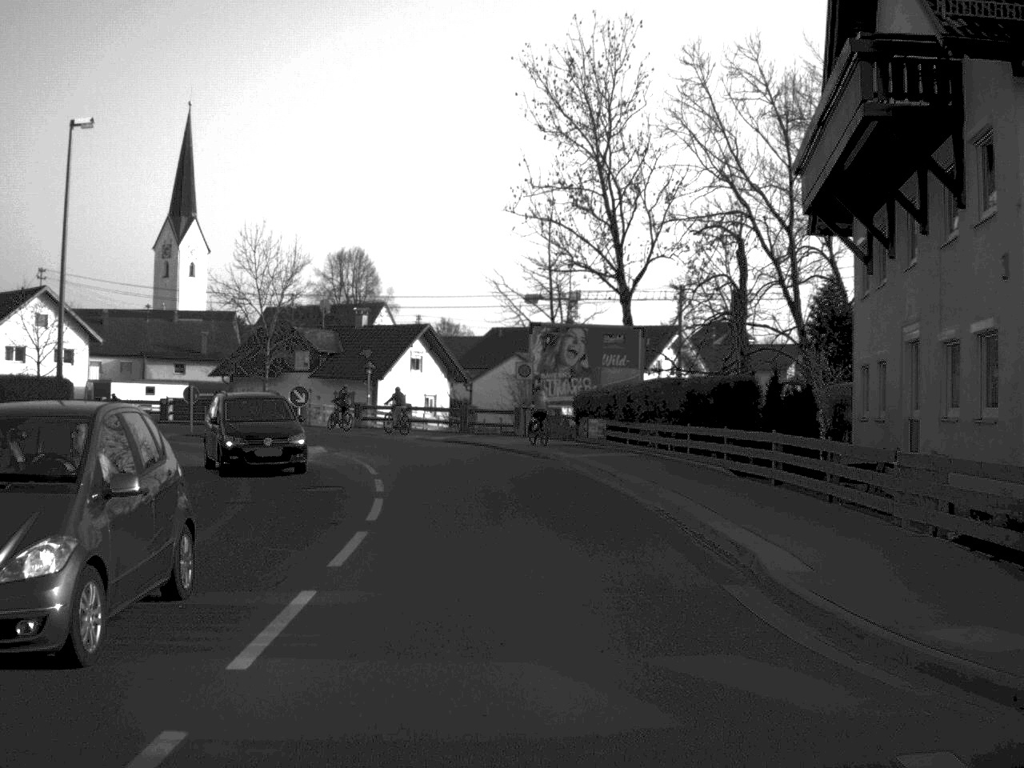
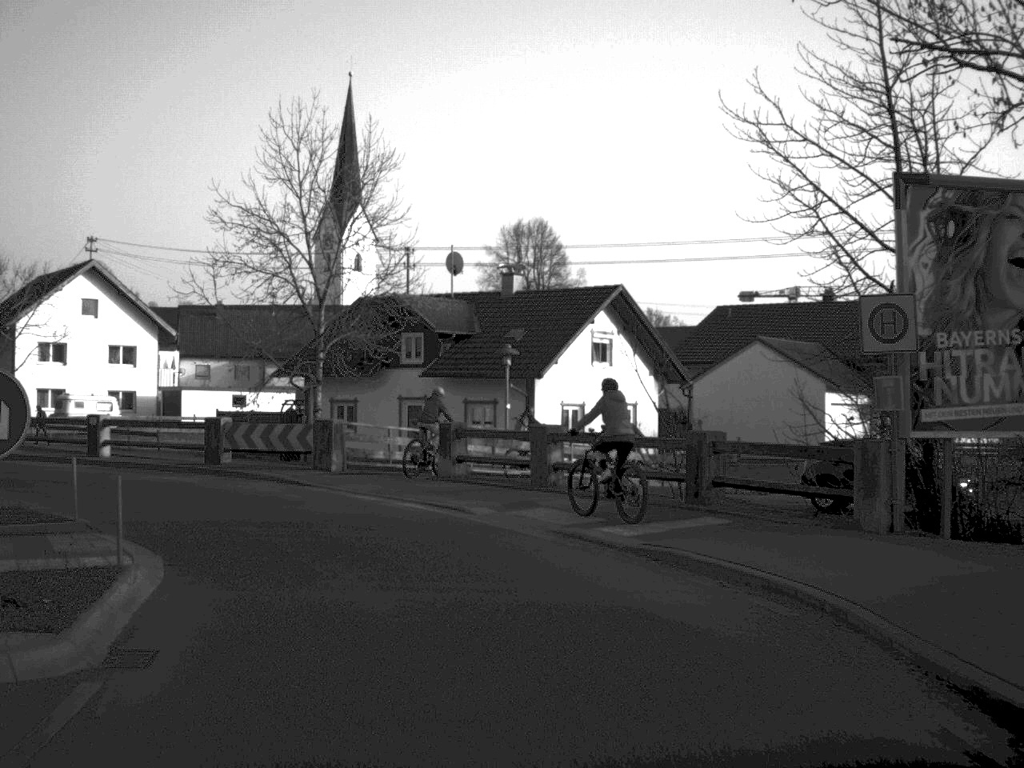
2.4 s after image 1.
(-1.4, +28.3) m; -10°
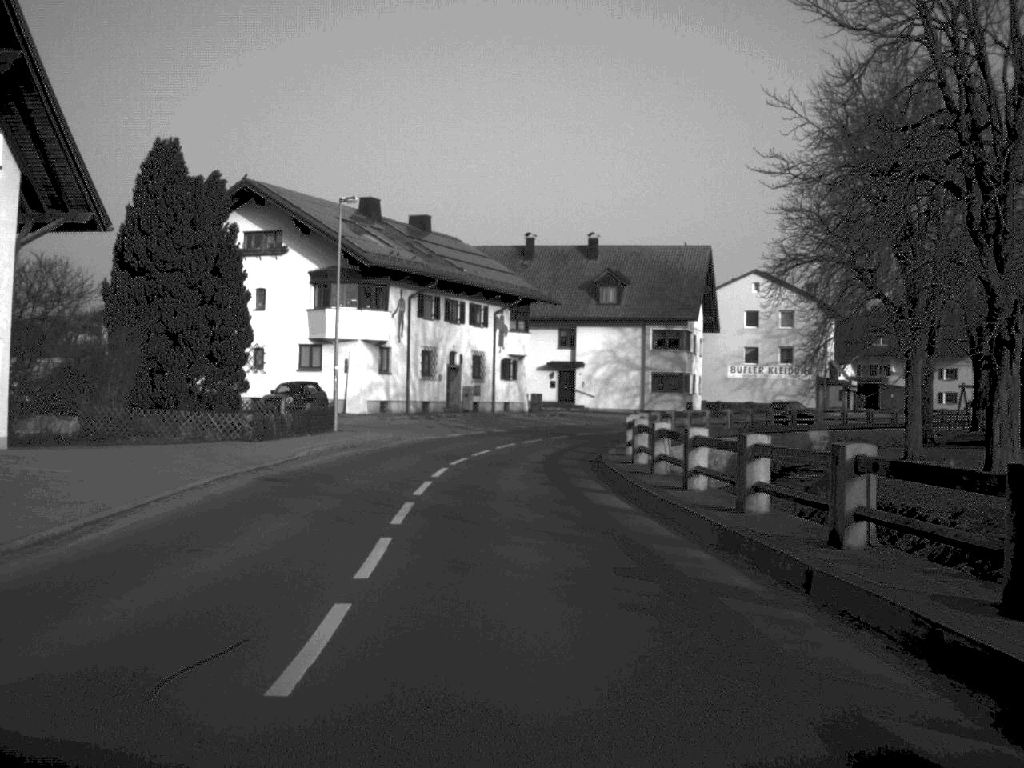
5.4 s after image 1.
(-14.4, +27.7) m; -54°
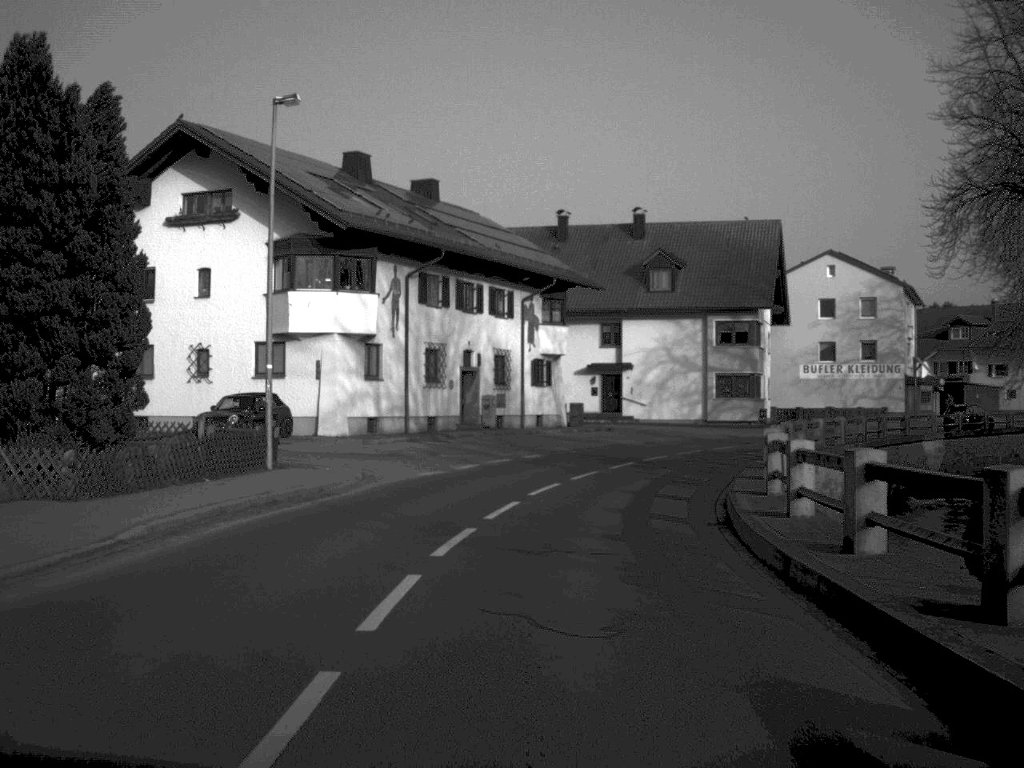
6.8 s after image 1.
(-0.3, +15.8) m; -1°
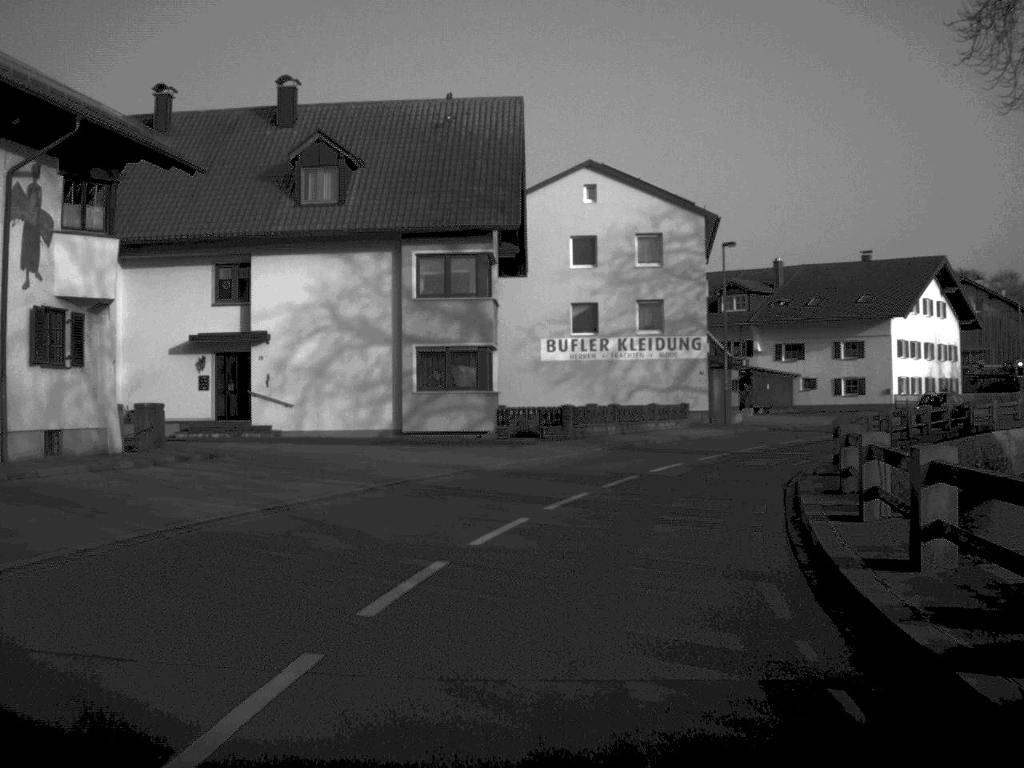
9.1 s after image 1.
(+3.3, +30.3) m; +15°
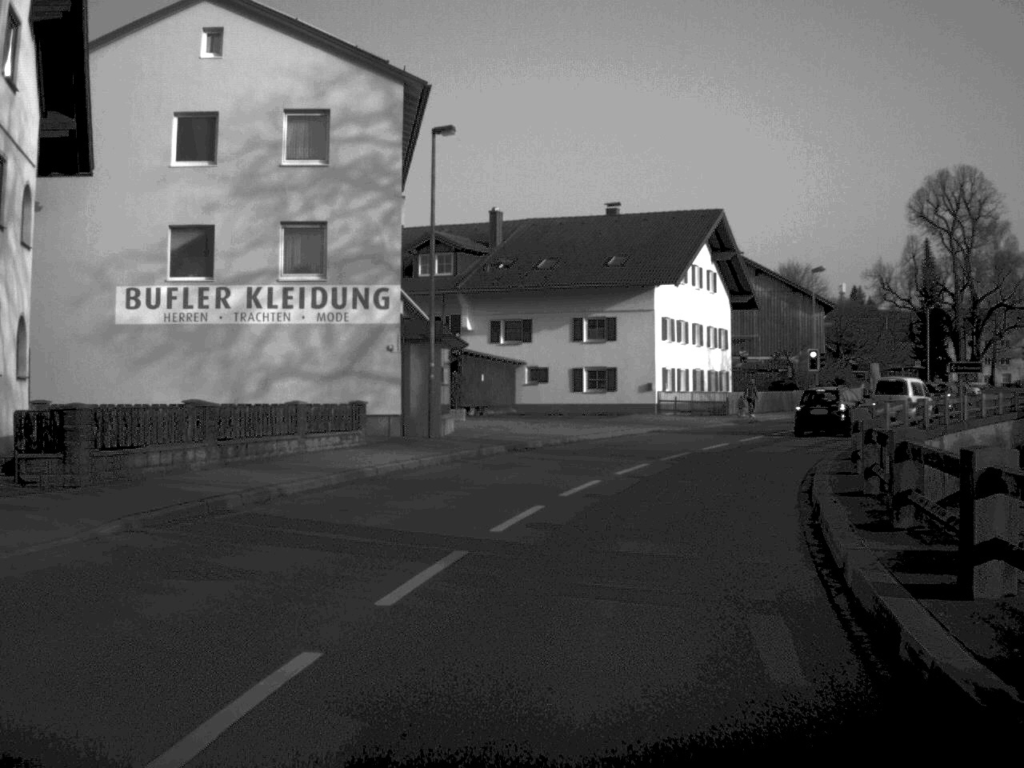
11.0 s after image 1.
(+2.7, +22.0) m; +14°
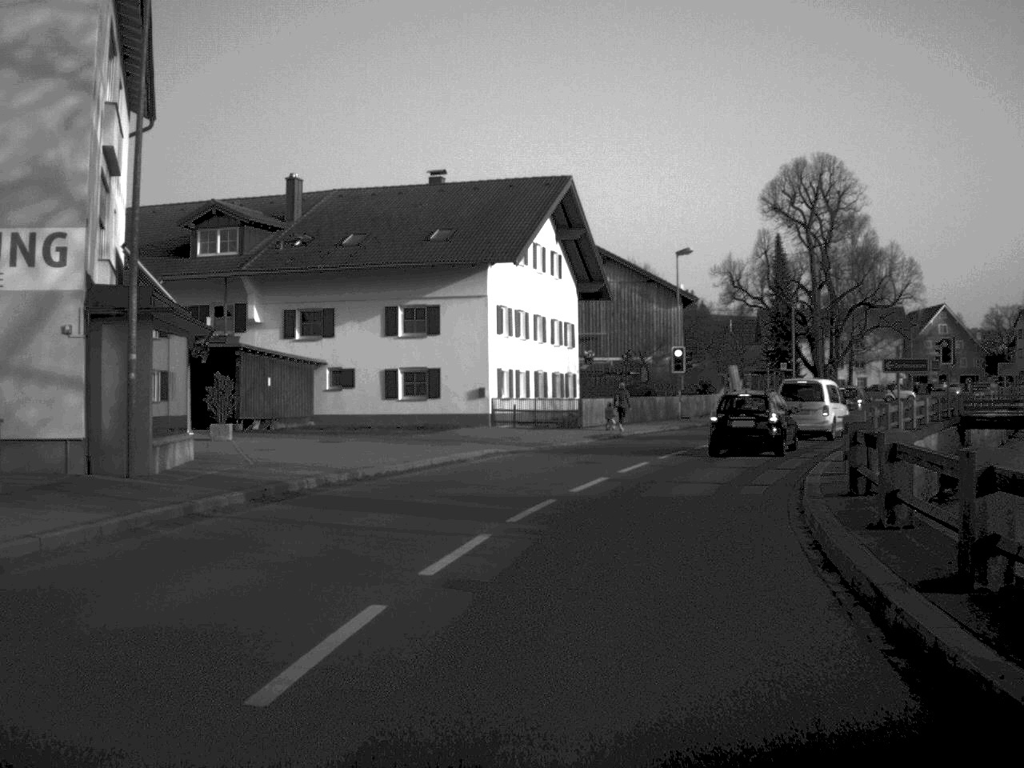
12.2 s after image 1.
(+0.8, +11.8) m; +8°
